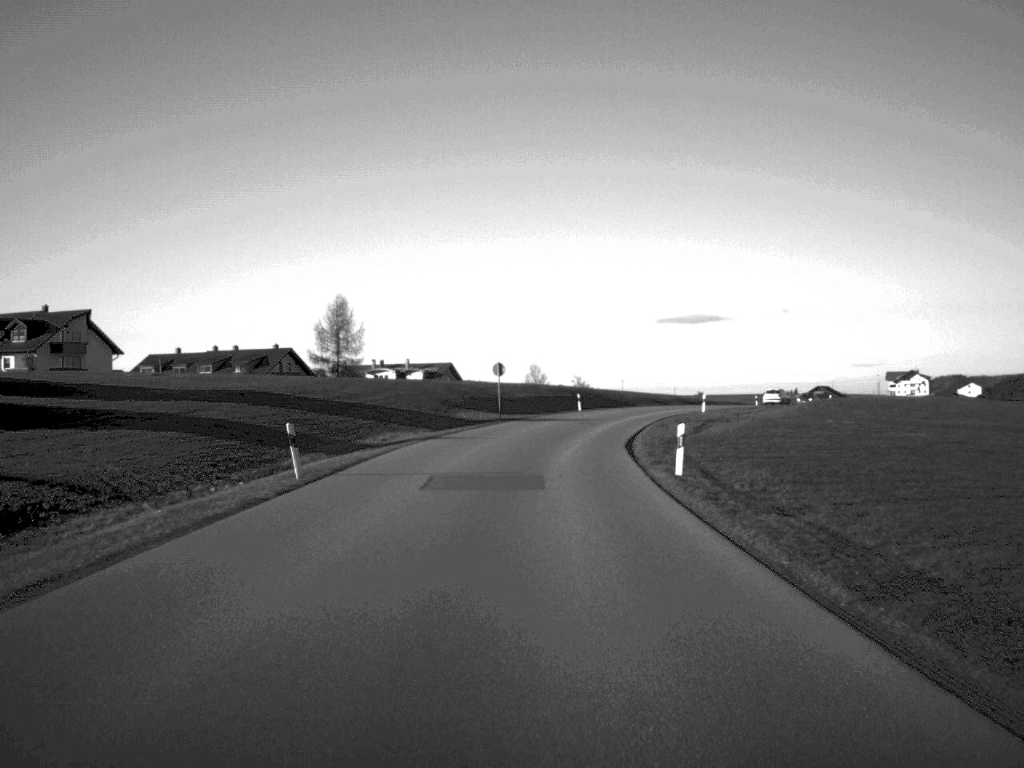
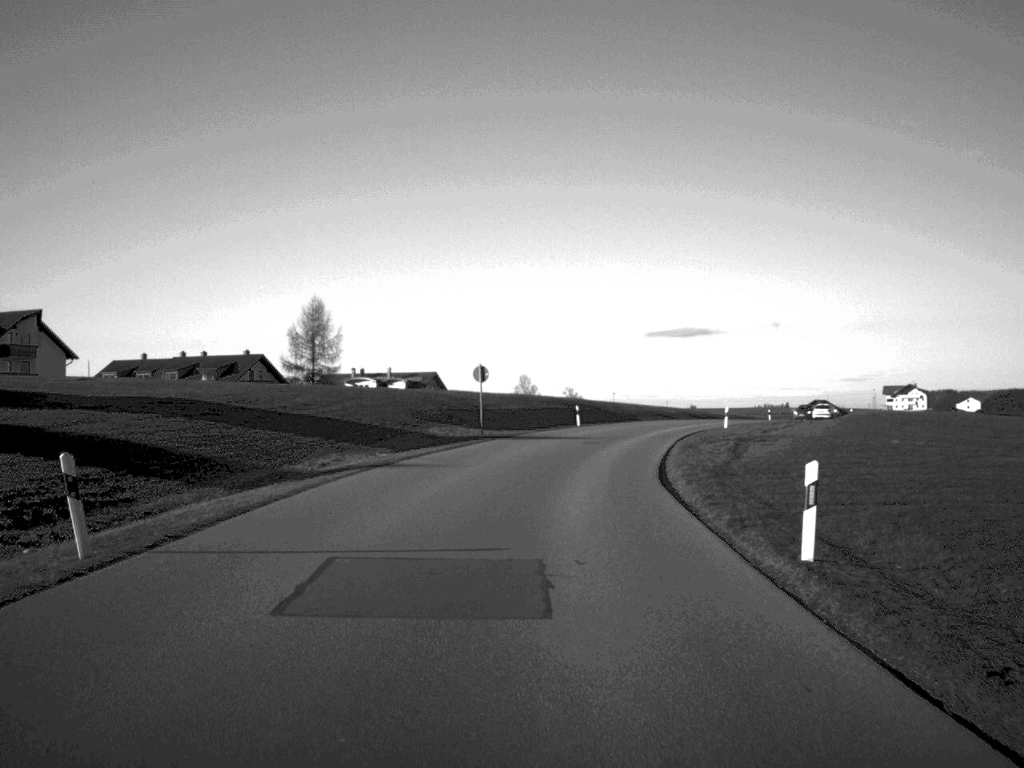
(0.0, +11.8) m; +1°
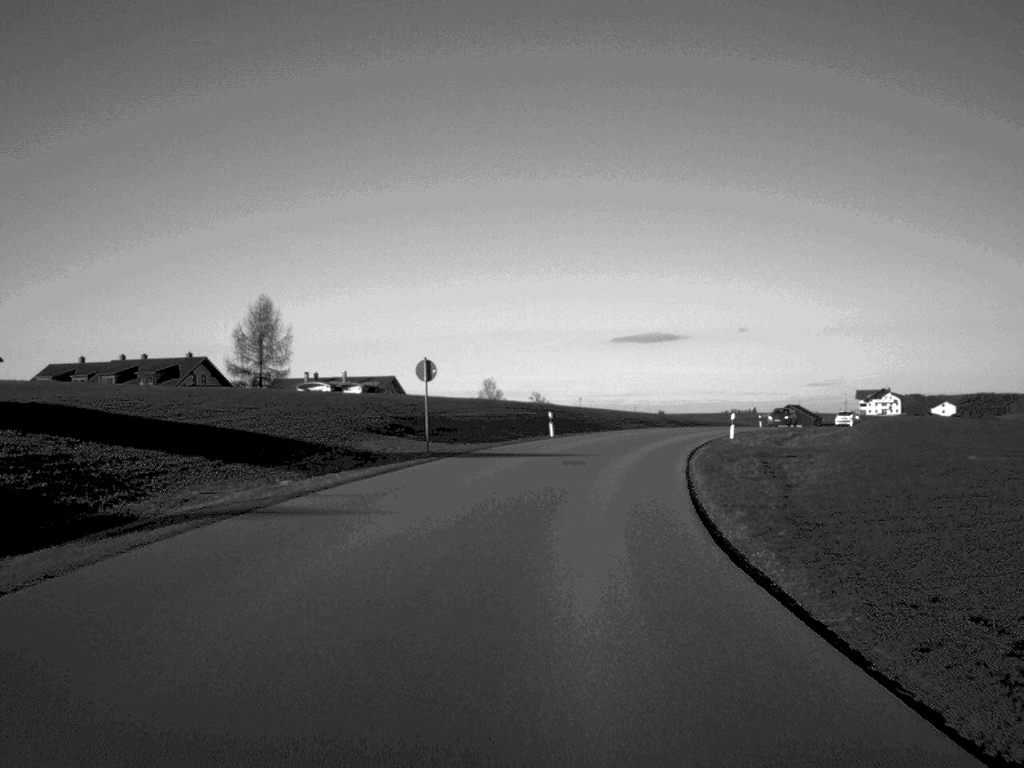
(+0.1, +11.3) m; +2°
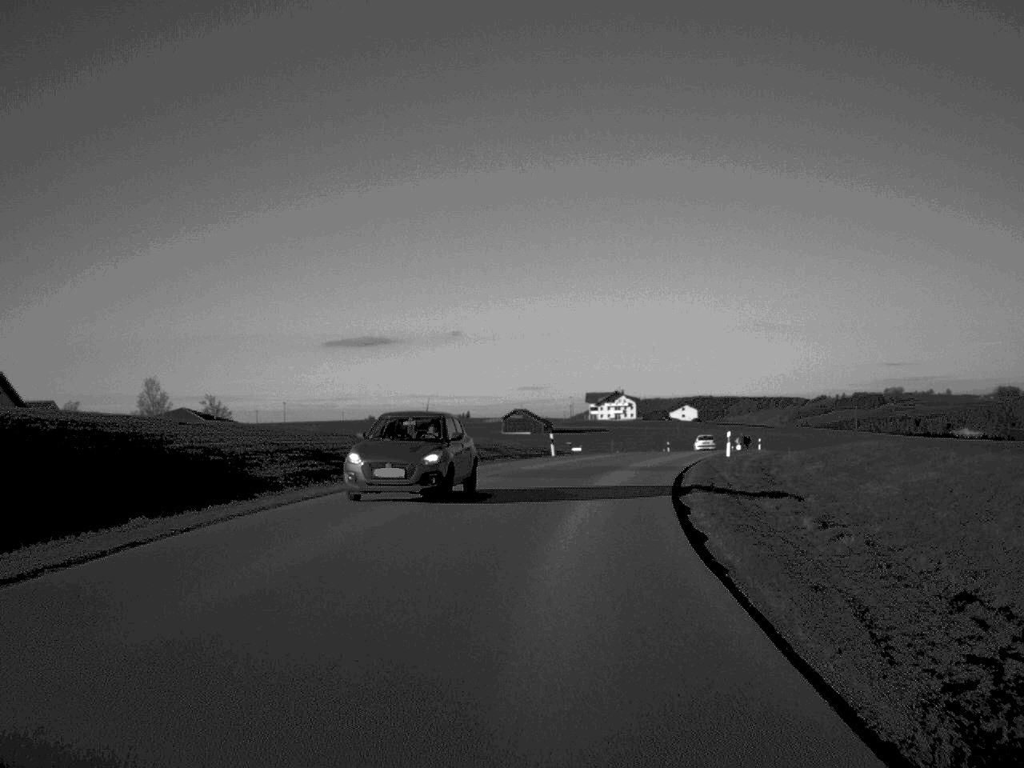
(+5.3, +48.0) m; +13°
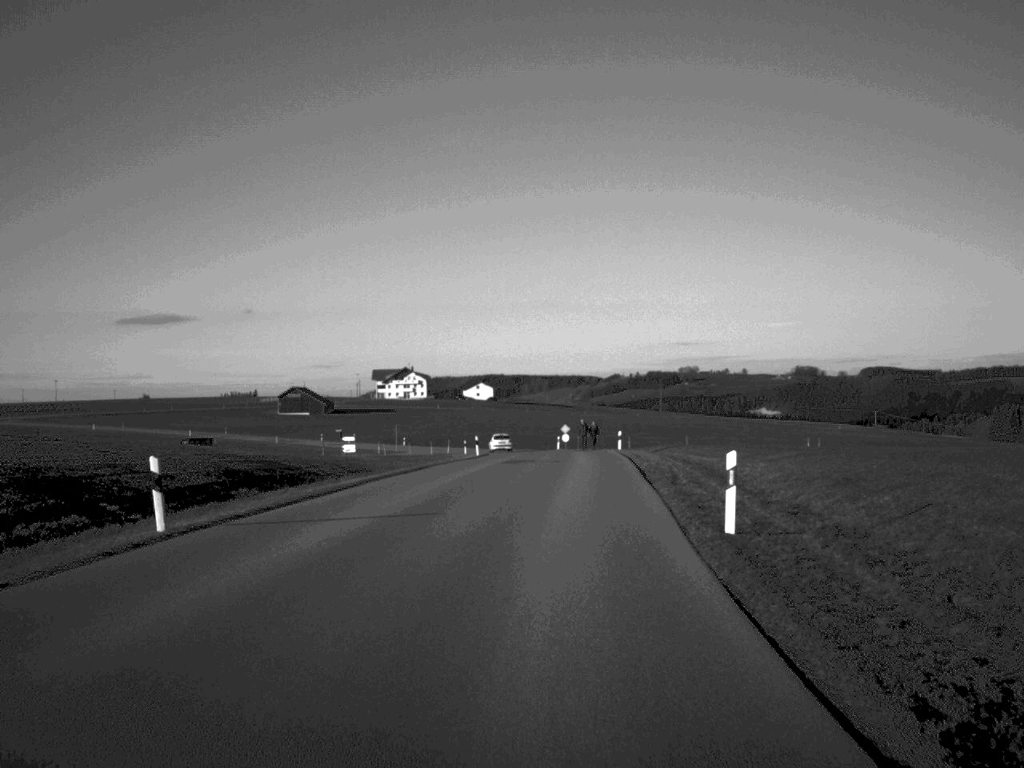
(+3.0, +36.7) m; +9°
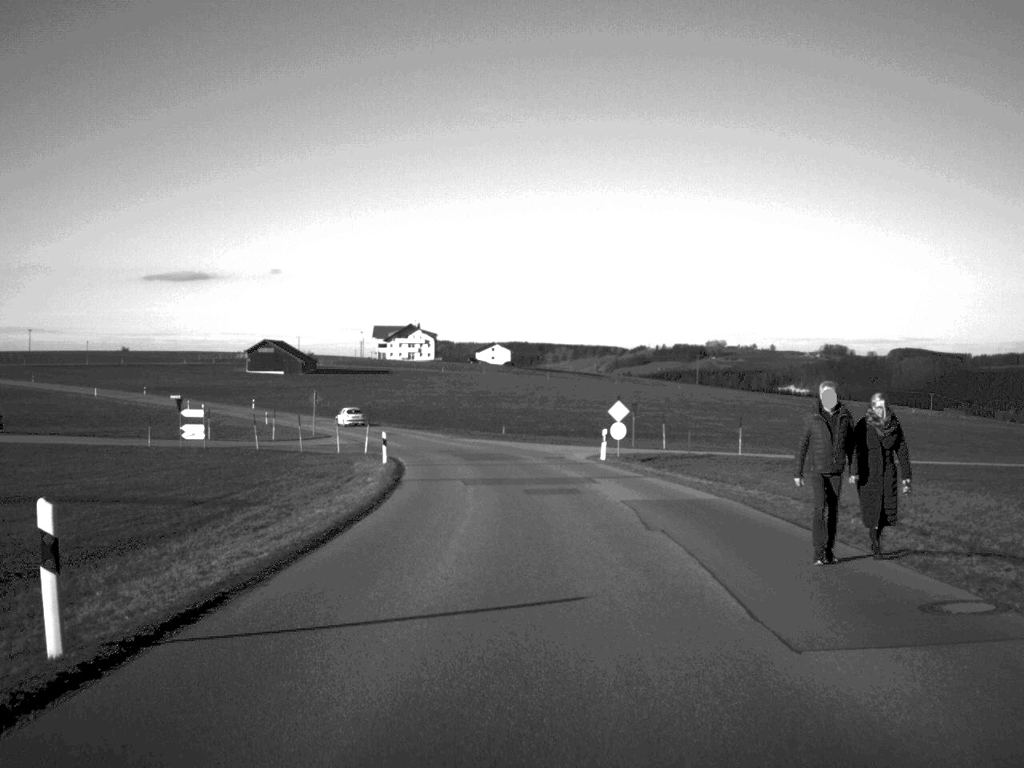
(+0.5, +57.5) m; -1°
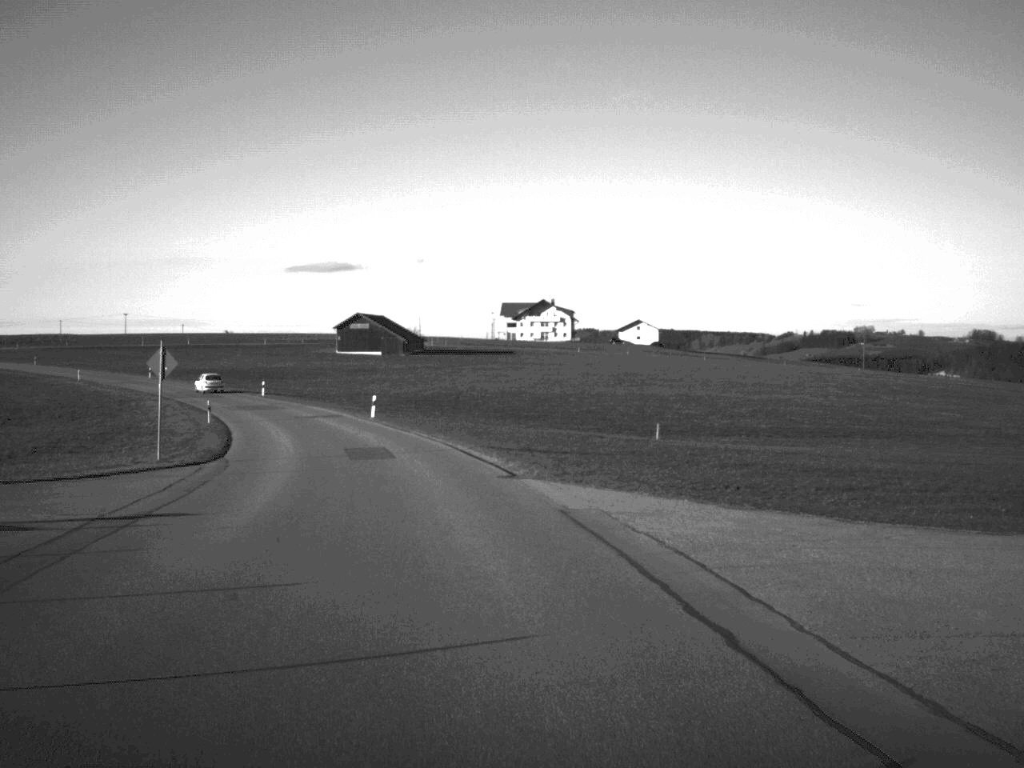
(-1.3, +50.2) m; -7°
